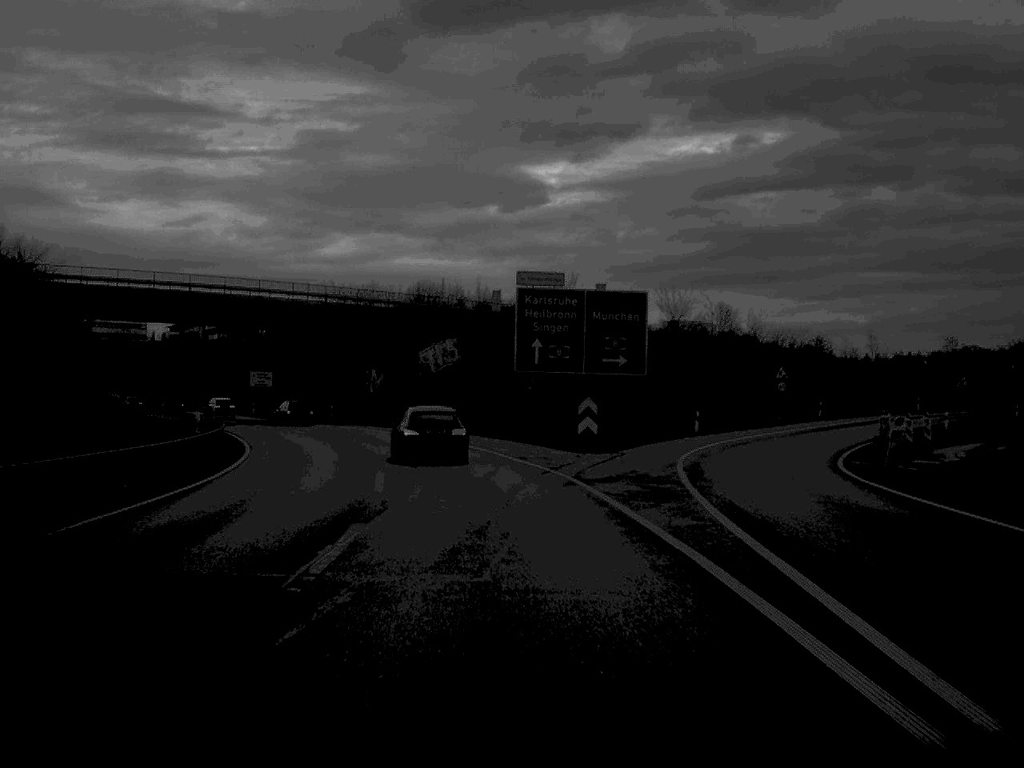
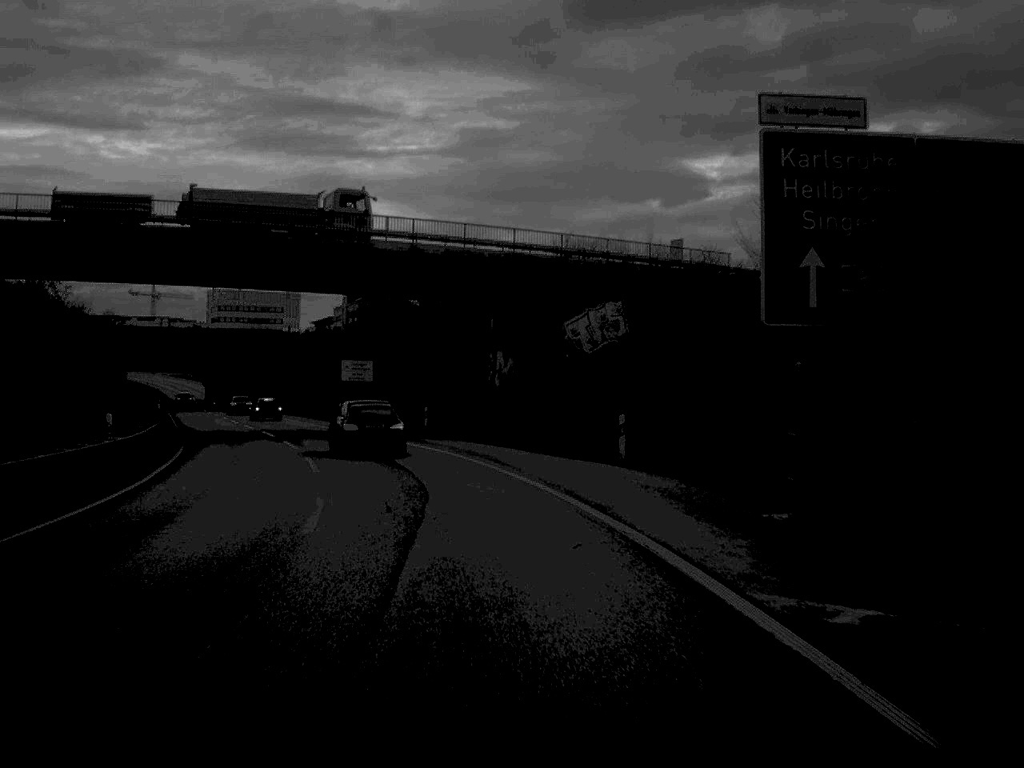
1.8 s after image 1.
(-1.6, +30.4) m; -8°
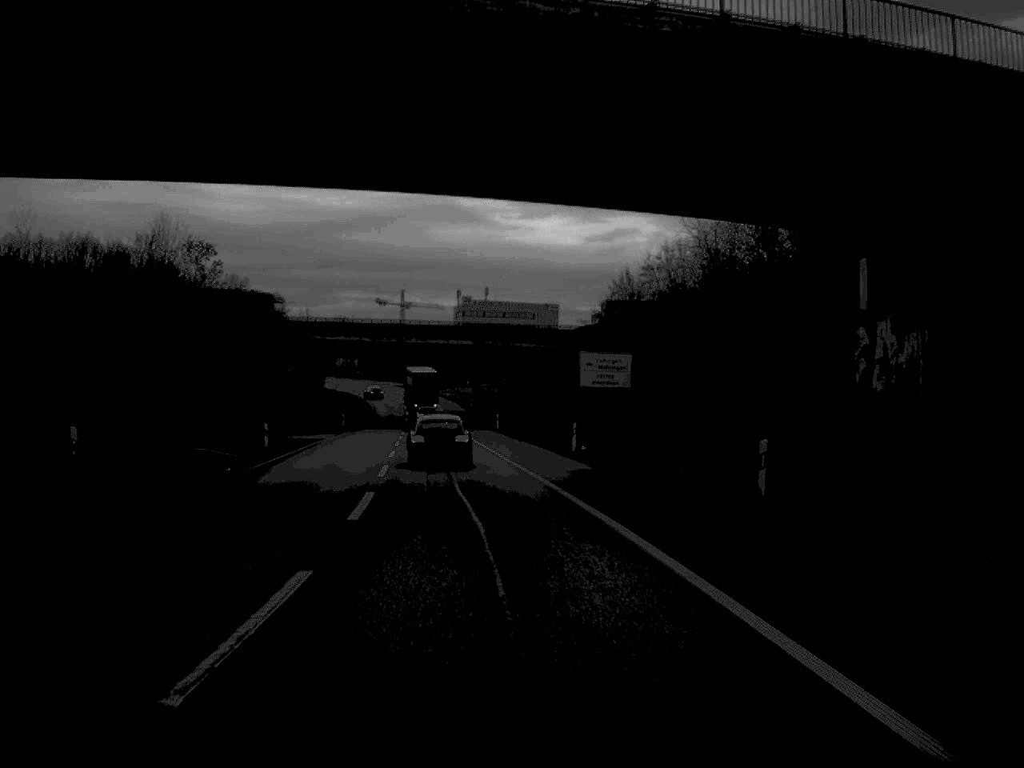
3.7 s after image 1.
(-3.4, +31.8) m; -12°
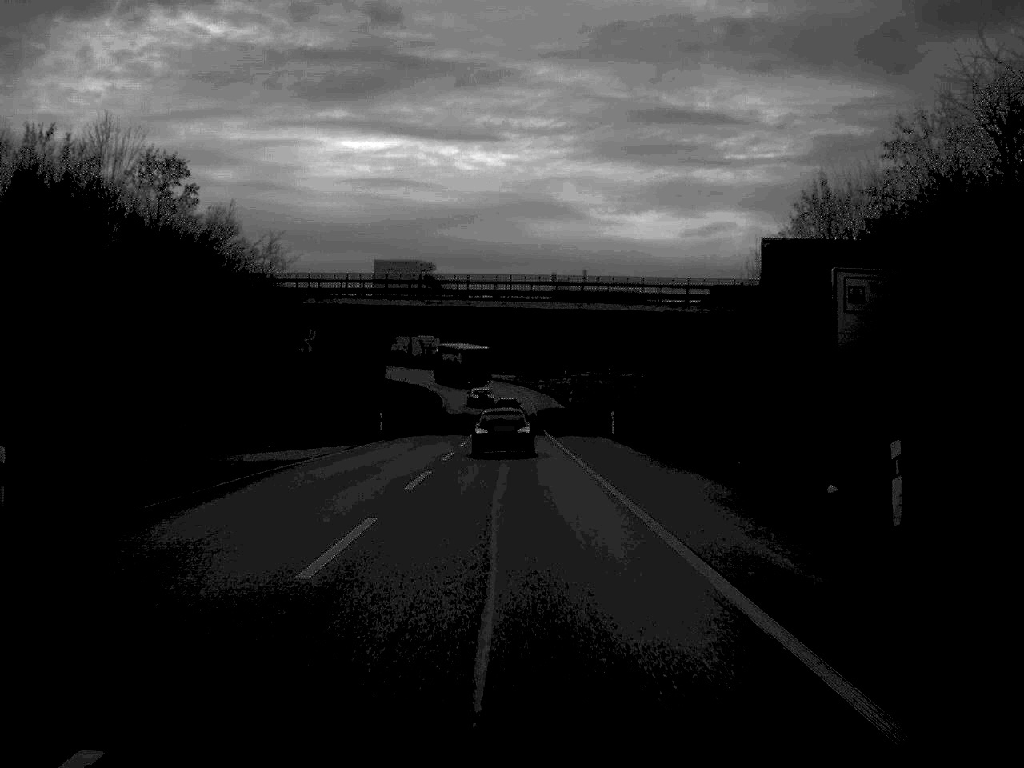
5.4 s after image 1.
(-1.4, +30.4) m; -4°
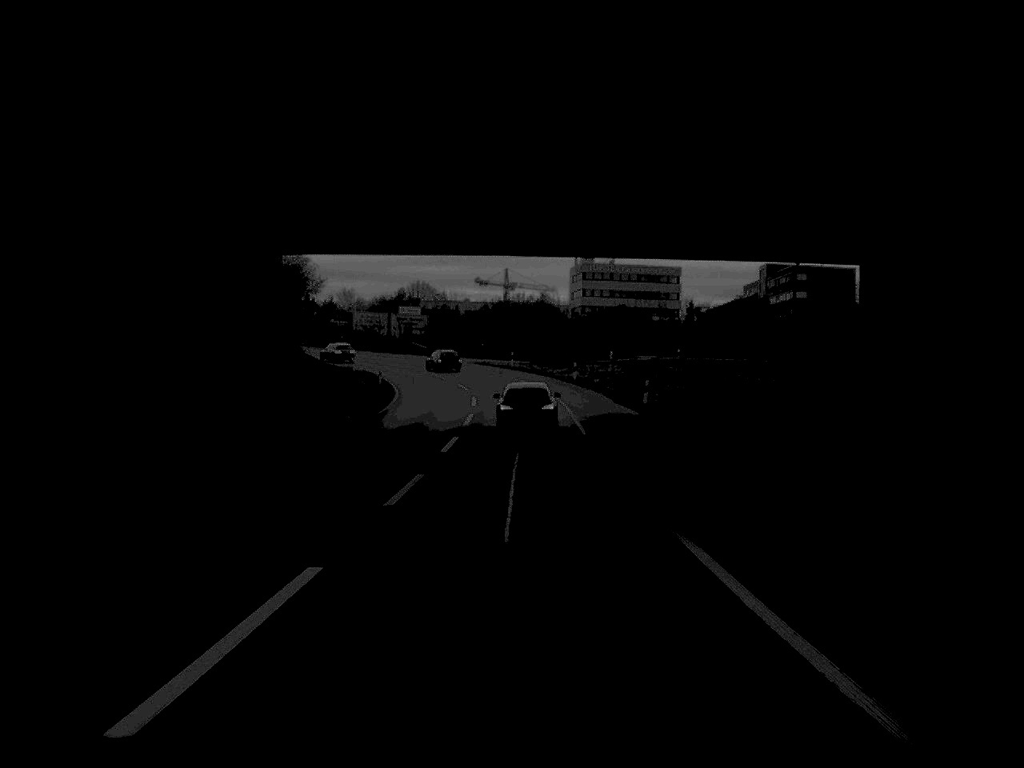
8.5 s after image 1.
(-0.4, +52.4) m; 0°
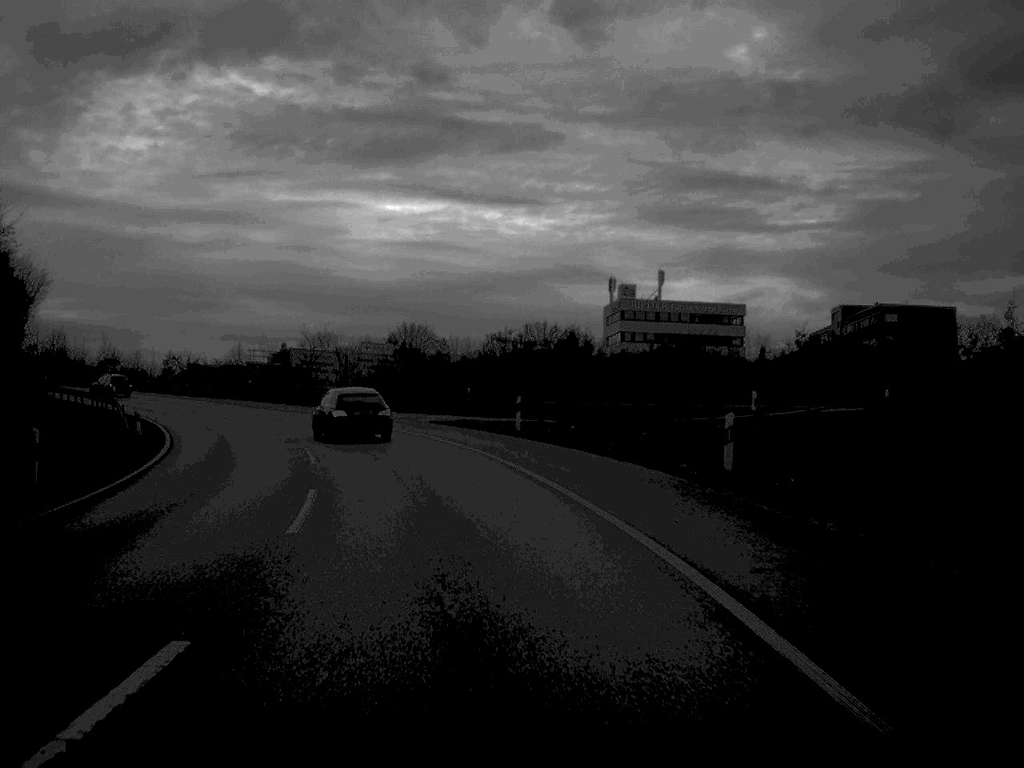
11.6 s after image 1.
(0.0, +50.3) m; -1°
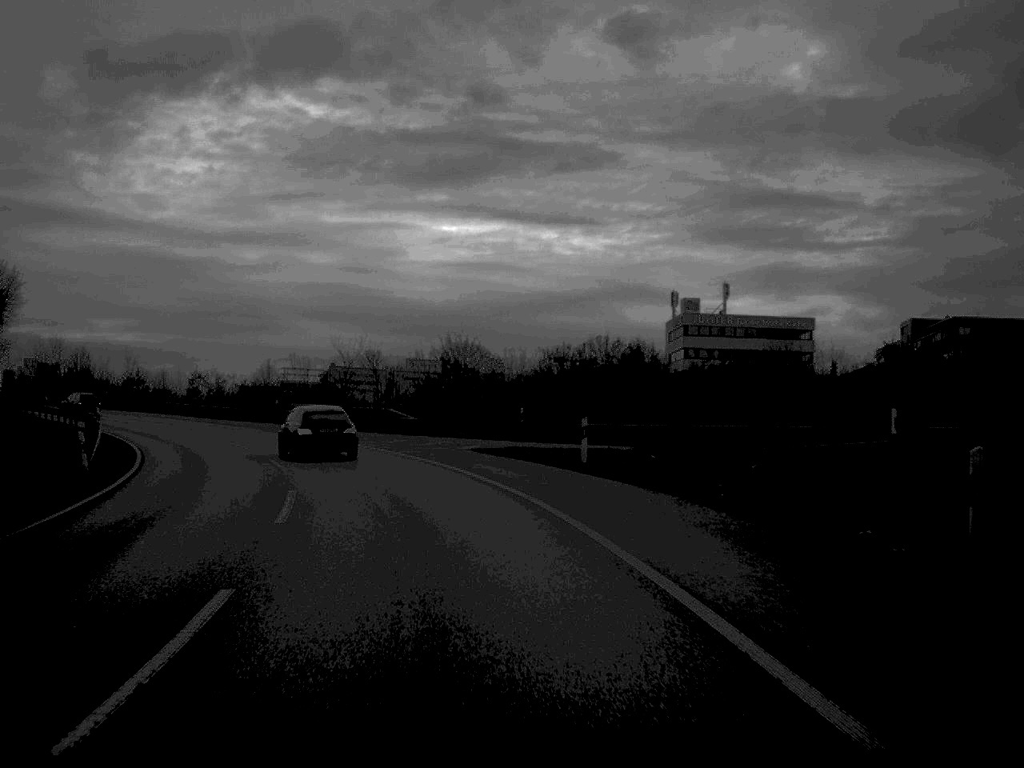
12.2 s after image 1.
(-0.2, +8.9) m; -3°
